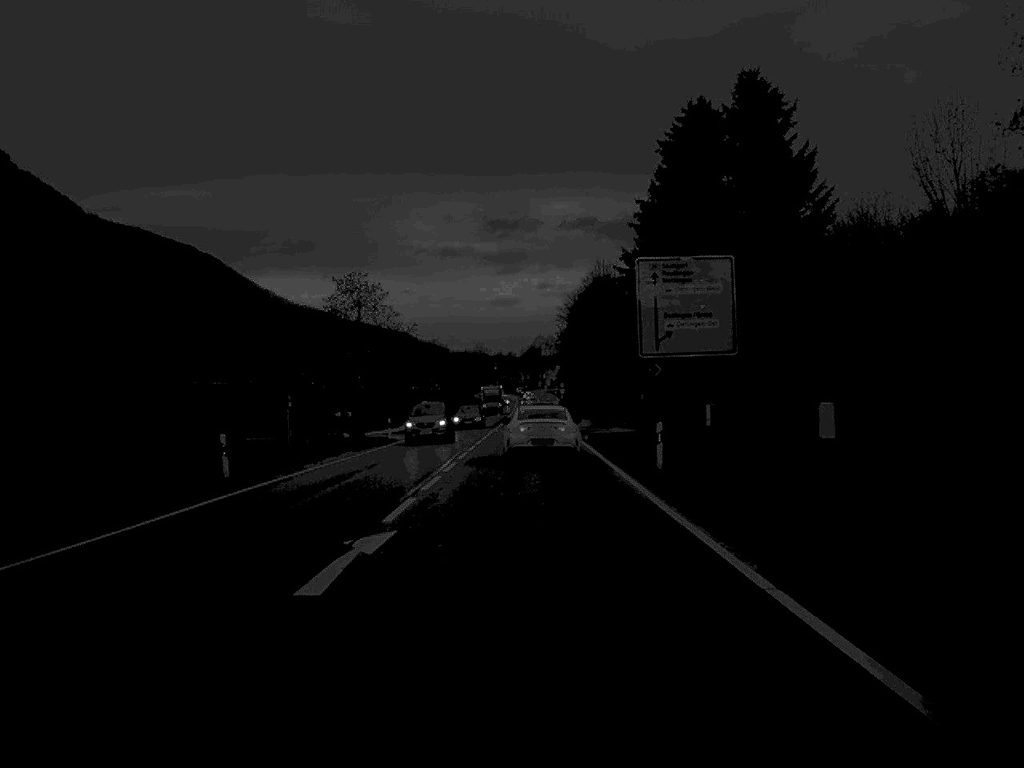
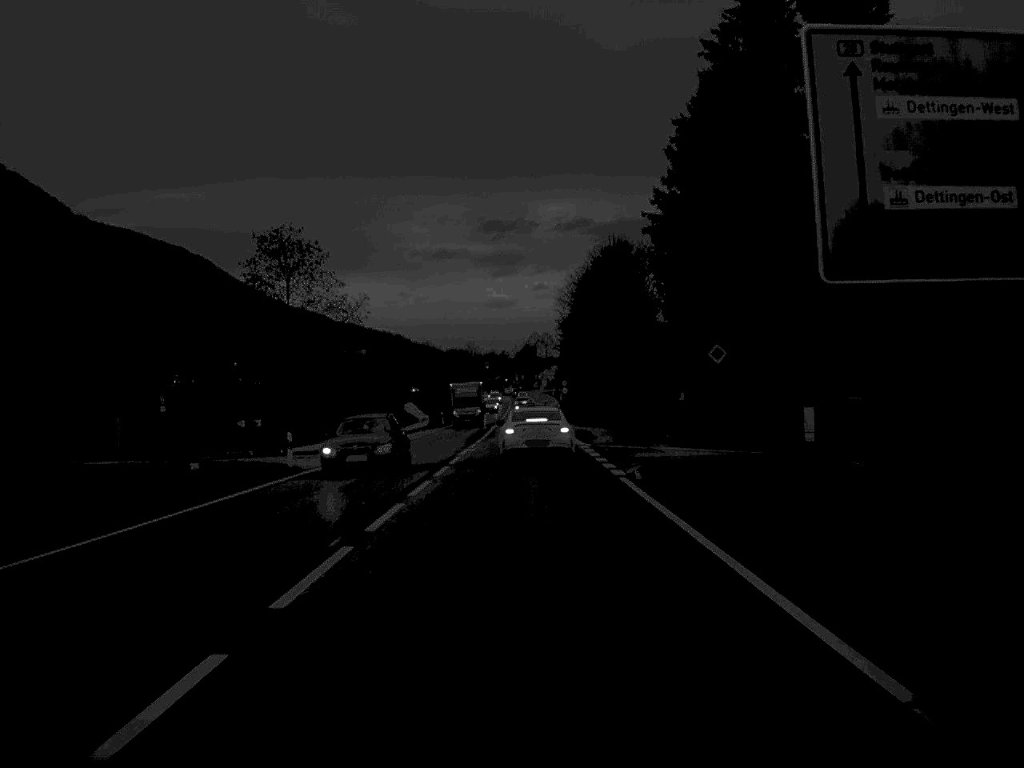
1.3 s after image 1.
(+0.1, +24.6) m; 0°
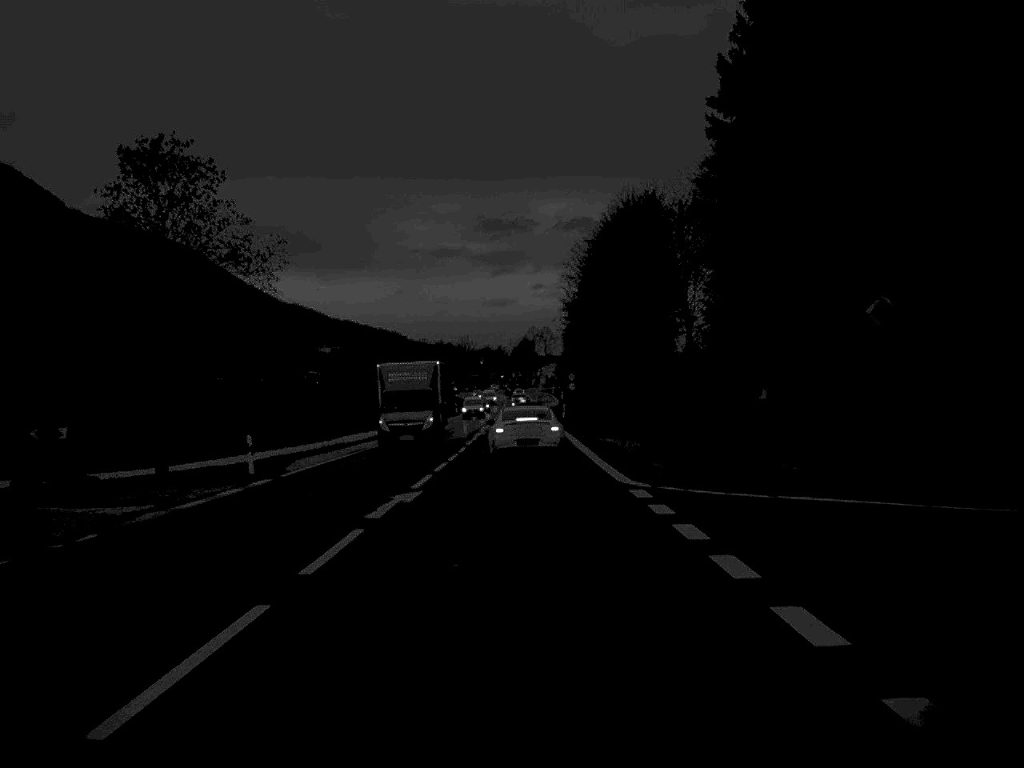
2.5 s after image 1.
(0.0, +21.9) m; 0°
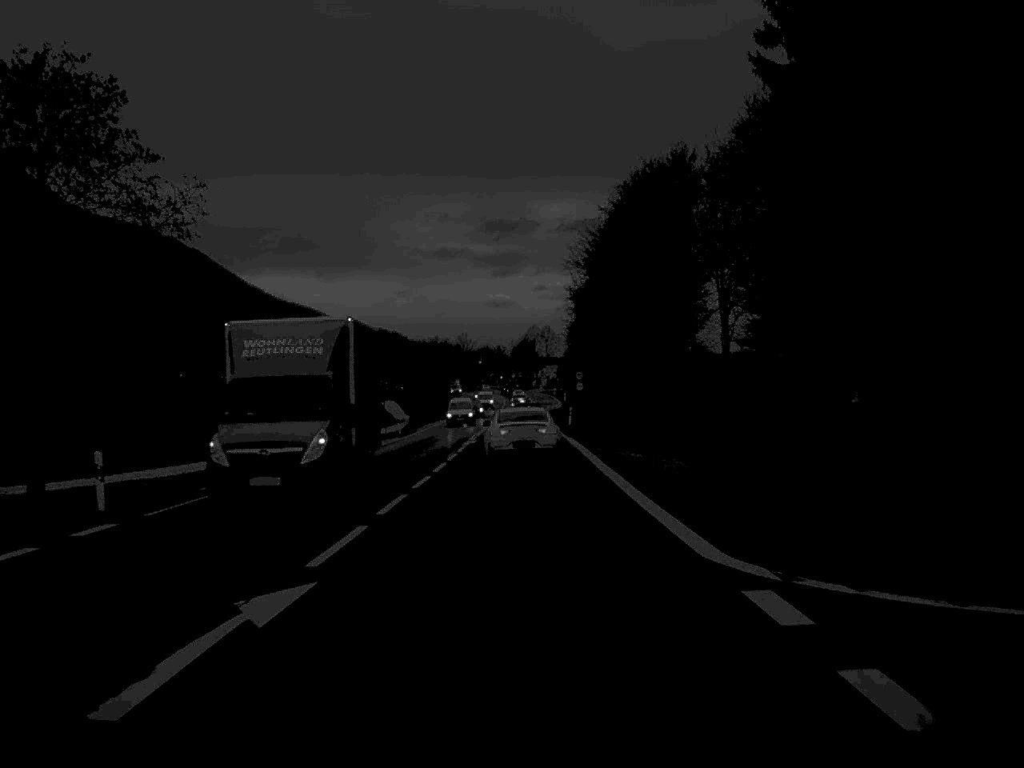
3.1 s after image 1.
(0.0, +11.3) m; 0°
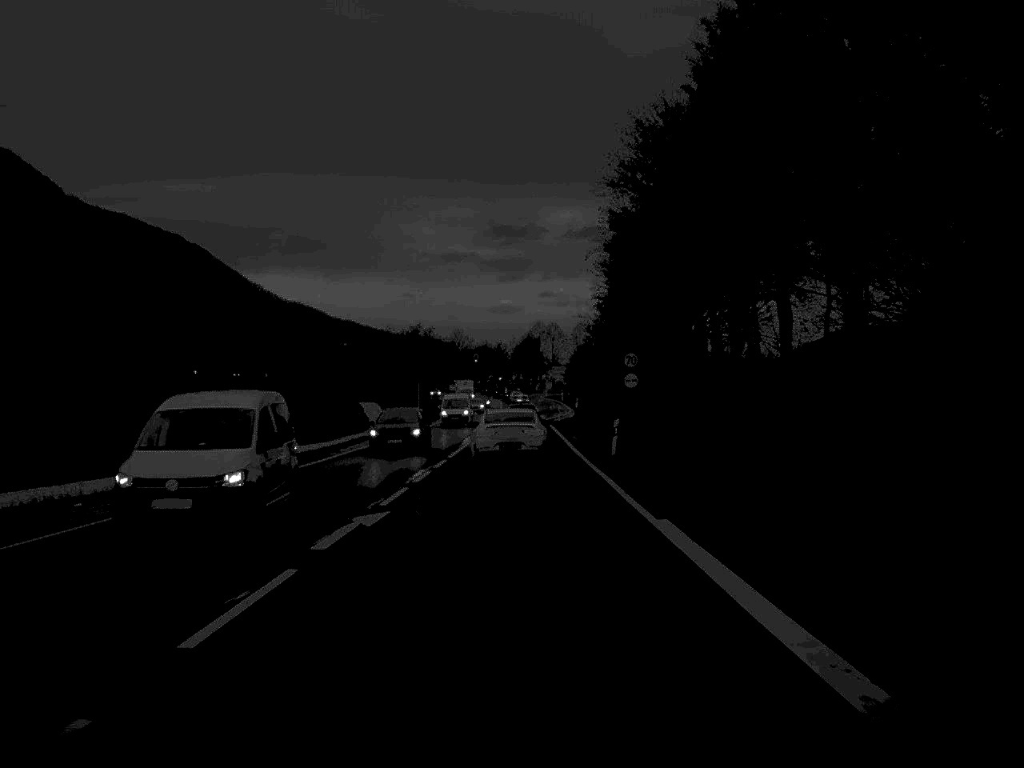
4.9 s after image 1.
(0.0, +33.9) m; 0°
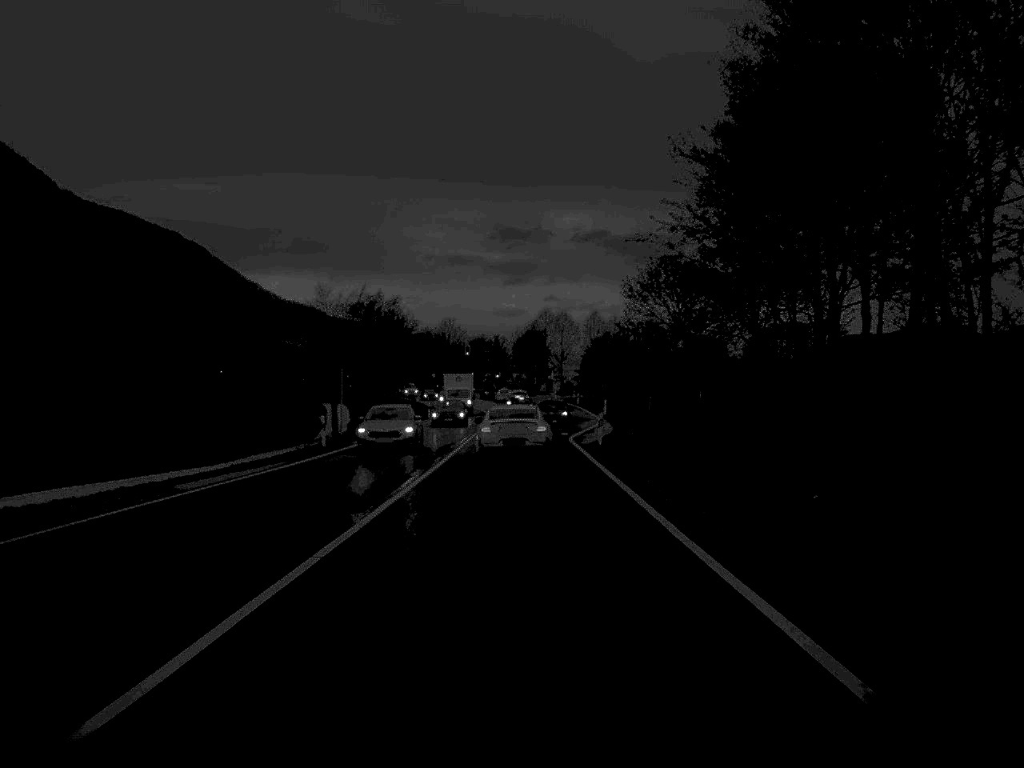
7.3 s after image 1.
(-0.1, +43.1) m; 0°
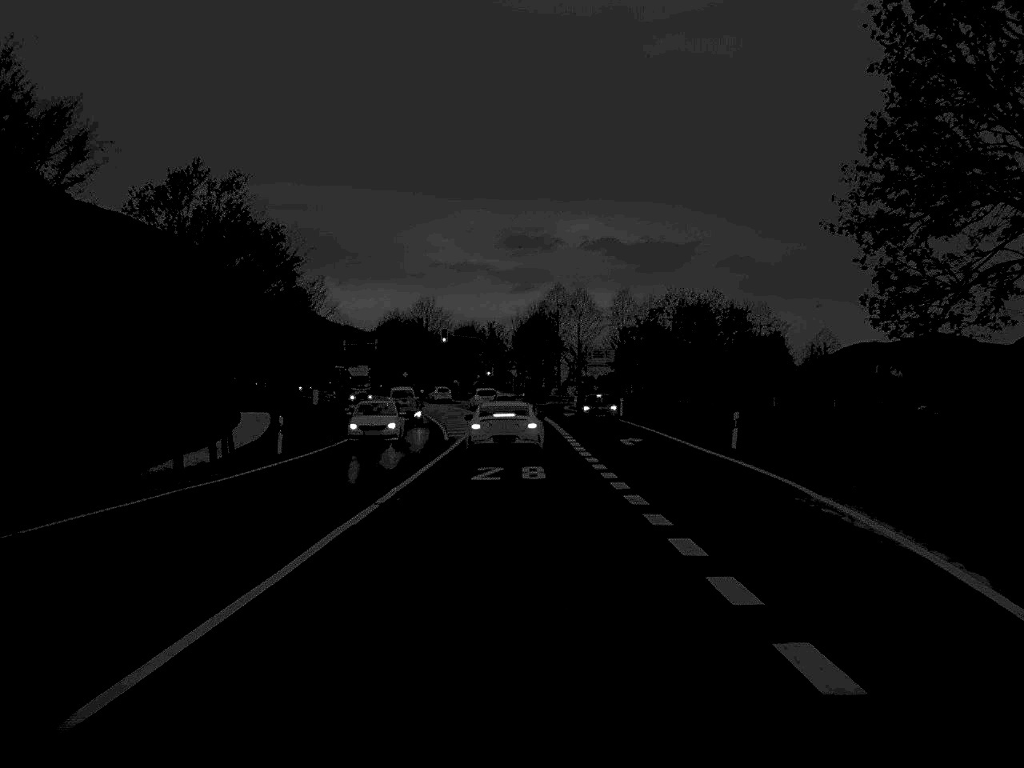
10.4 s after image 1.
(+0.1, +56.7) m; 0°
